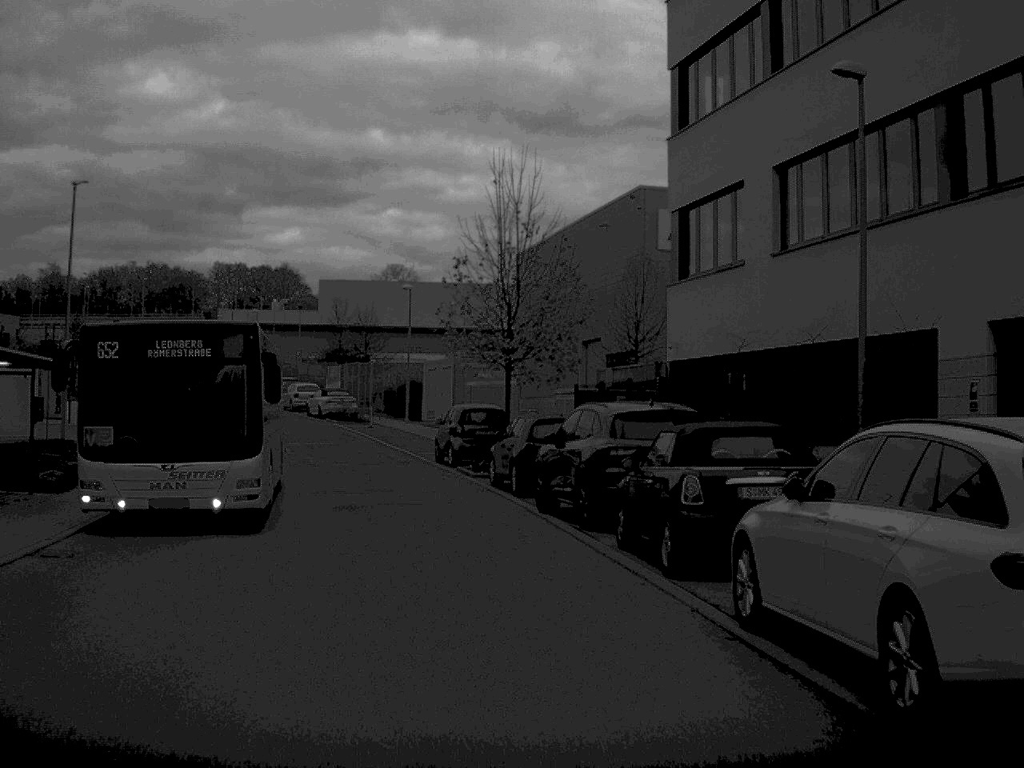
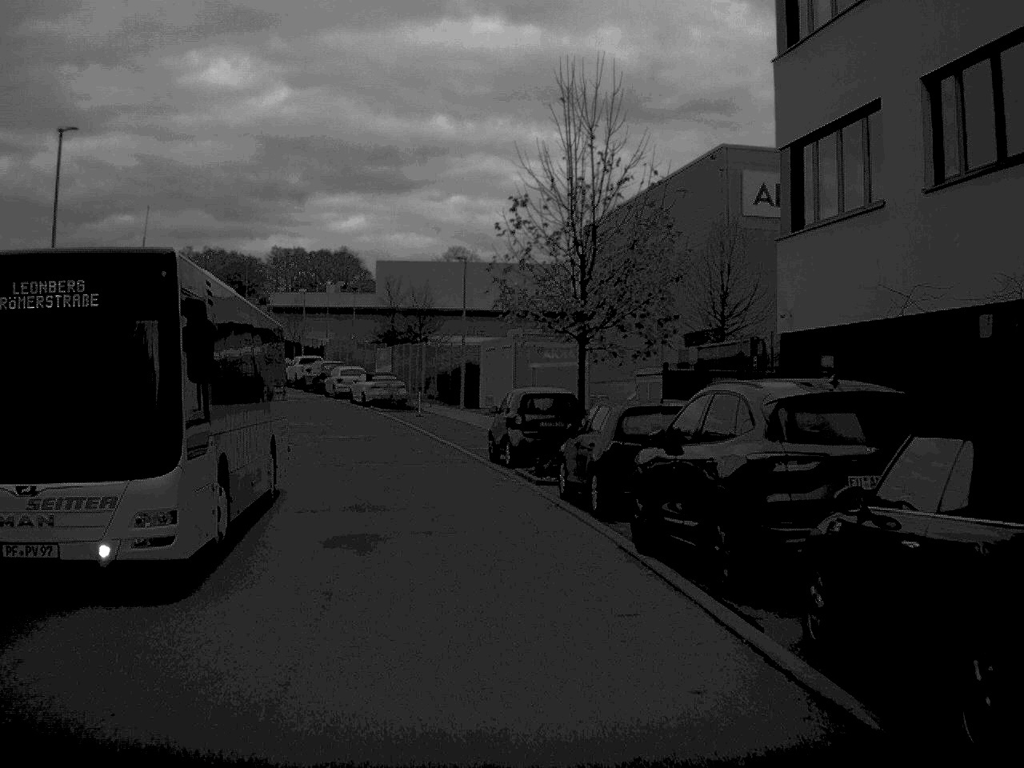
(-0.2, +6.7) m; -3°
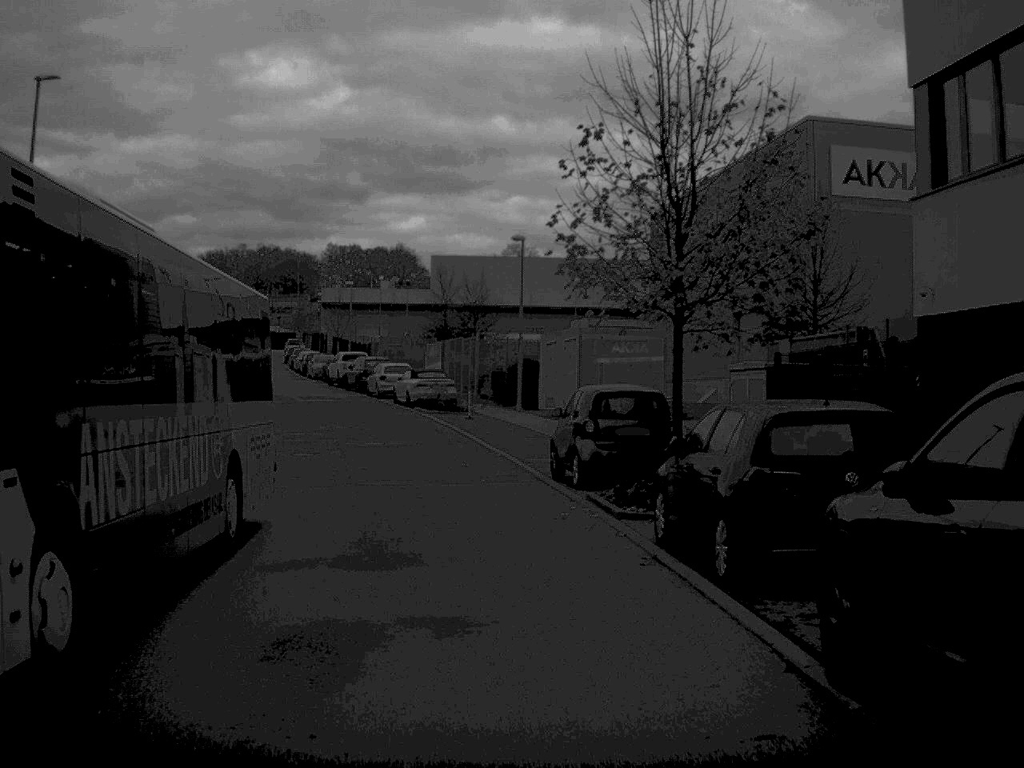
(-0.1, +5.9) m; -3°
